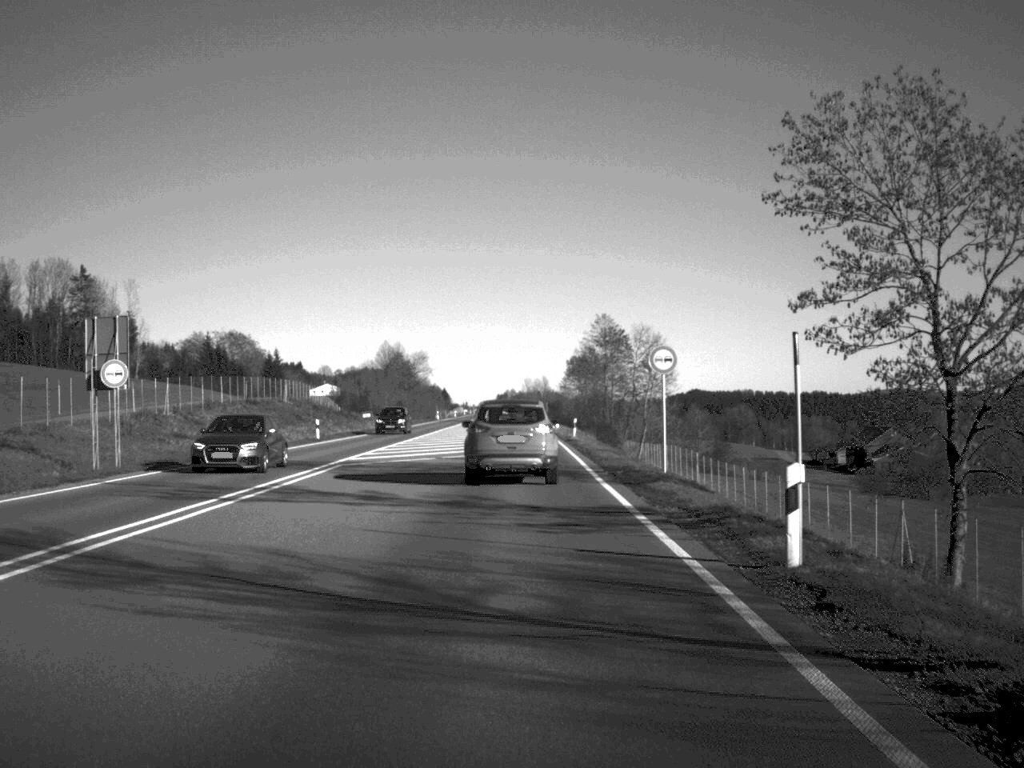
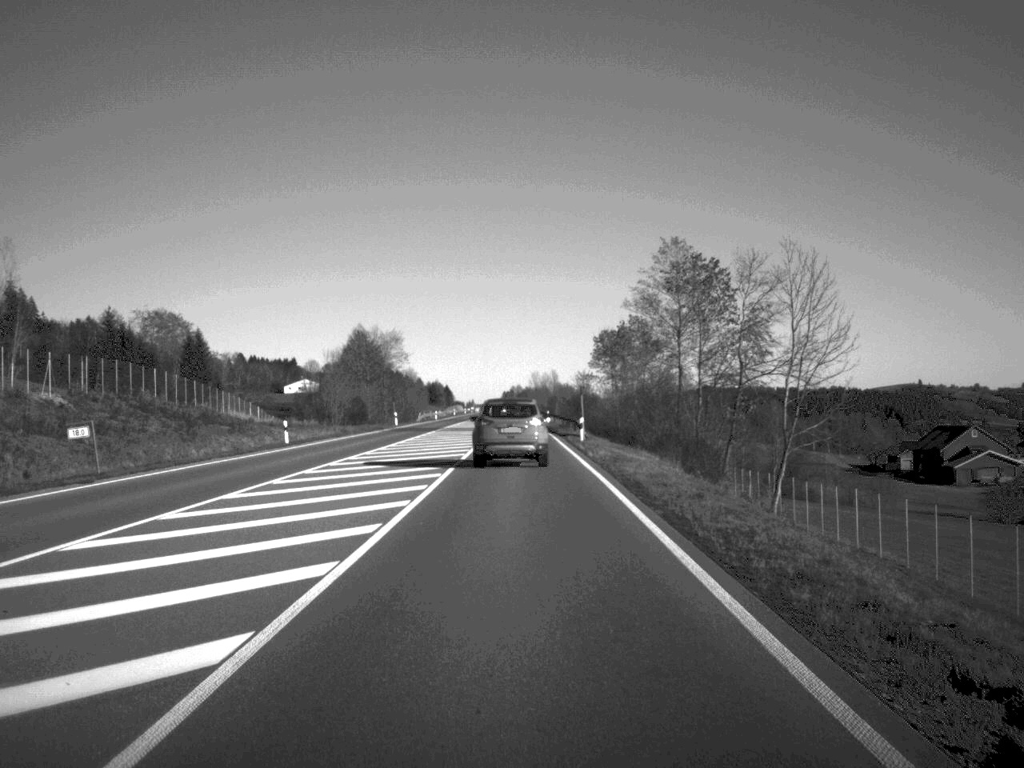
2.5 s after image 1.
(-0.3, +59.6) m; 0°
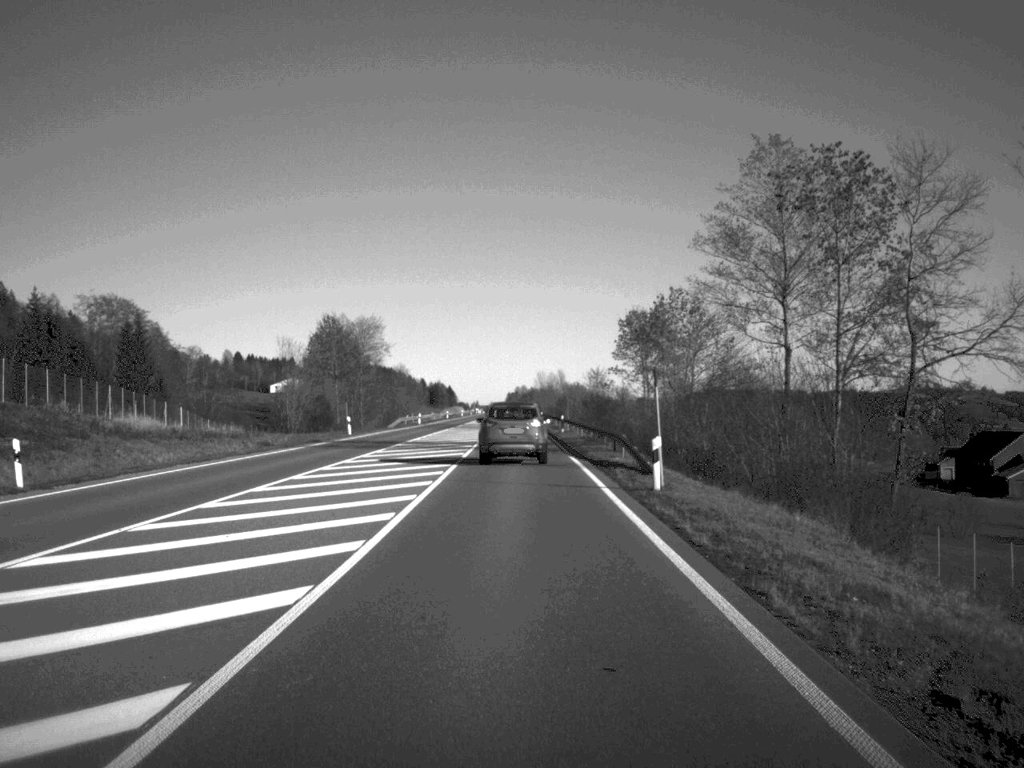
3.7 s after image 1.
(-0.1, +29.3) m; 0°
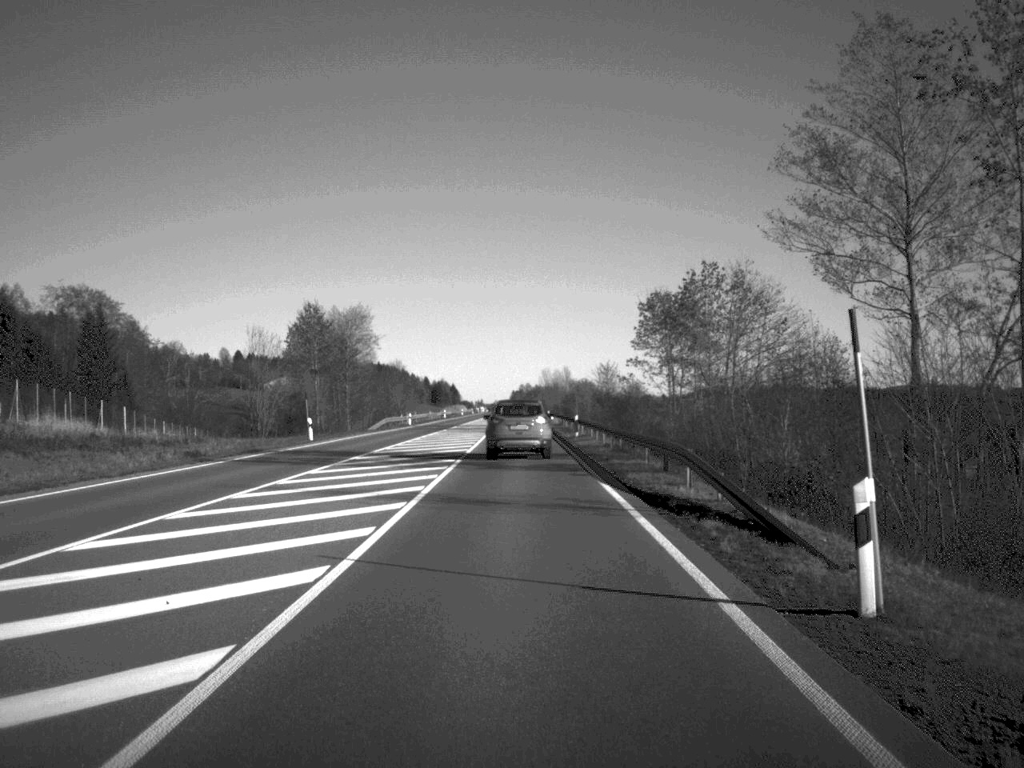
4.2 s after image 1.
(0.0, +14.5) m; 0°
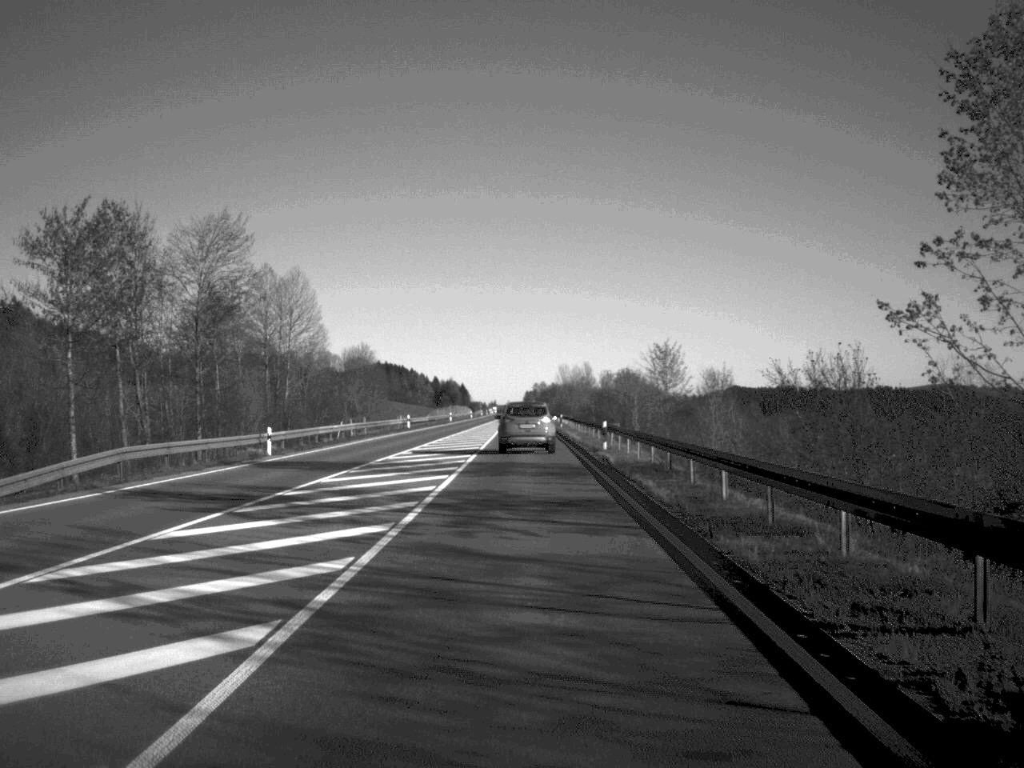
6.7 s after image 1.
(-0.4, +63.1) m; -1°
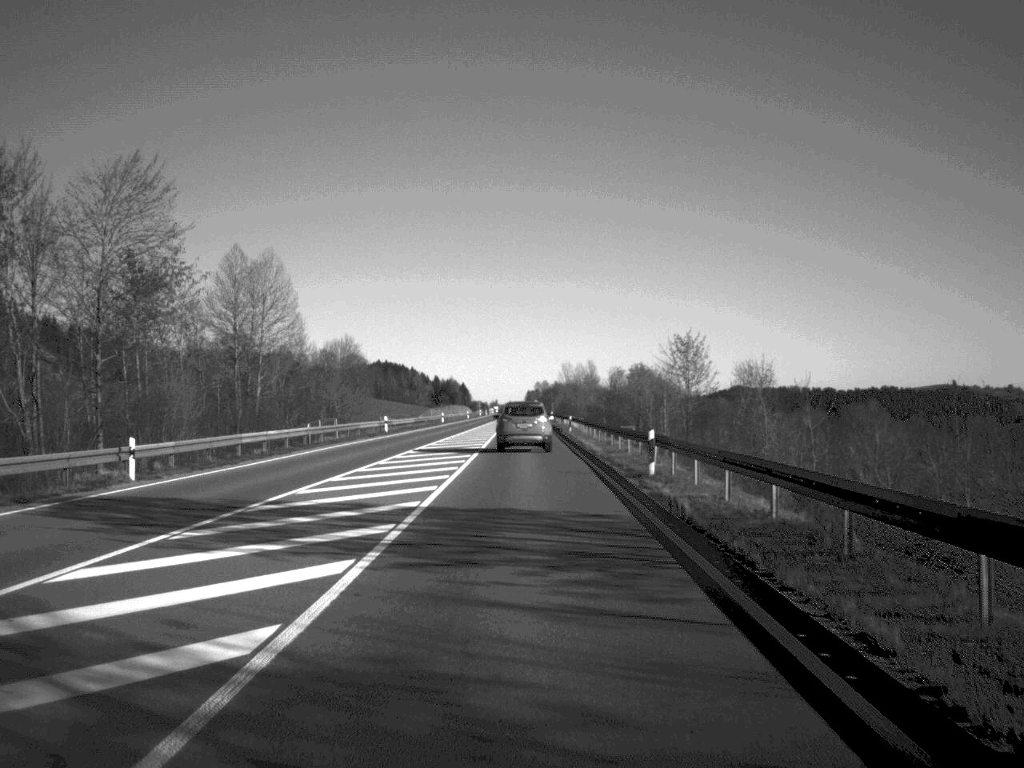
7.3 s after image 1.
(0.0, +16.0) m; 0°
